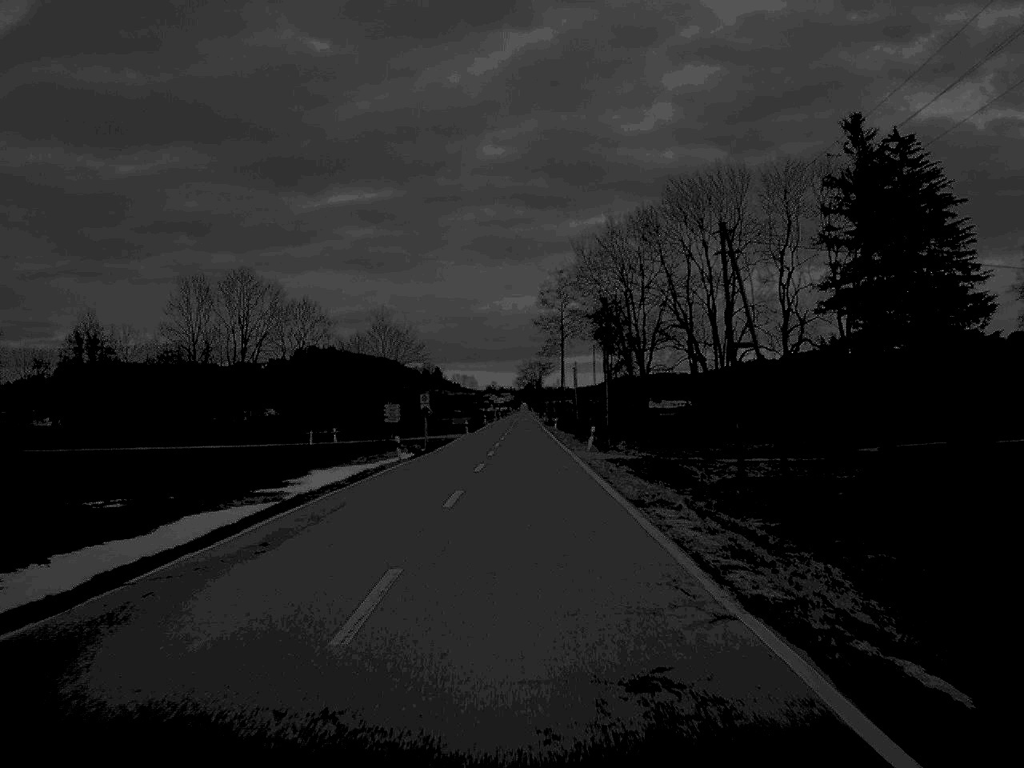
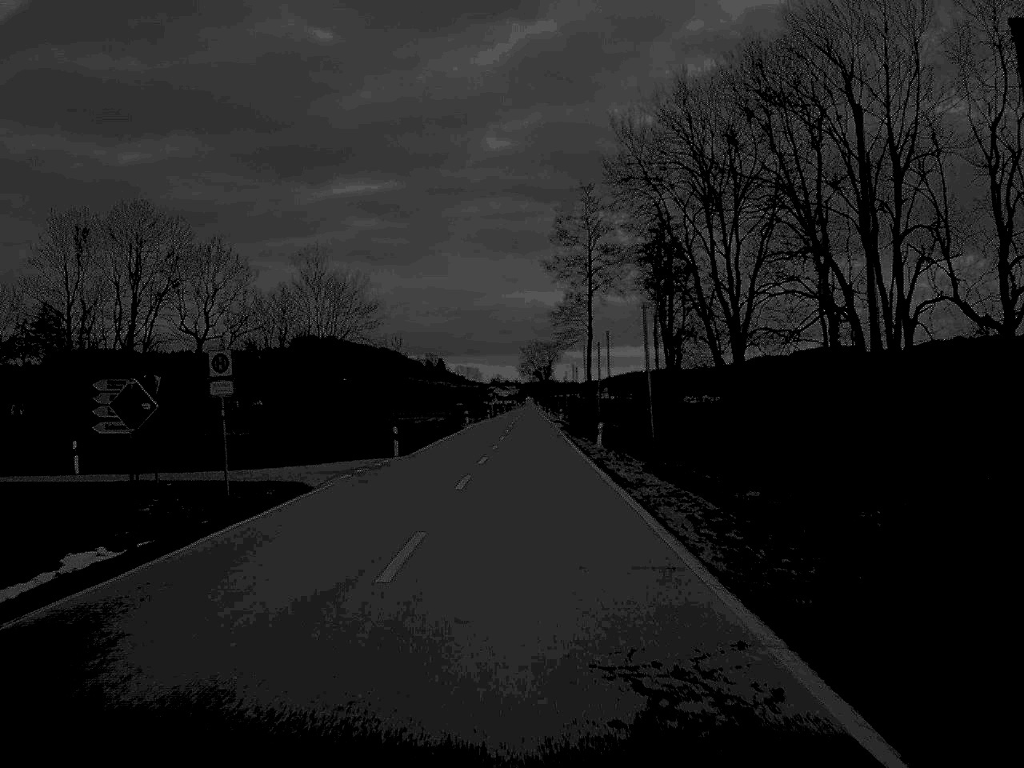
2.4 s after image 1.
(0.0, +58.0) m; 0°
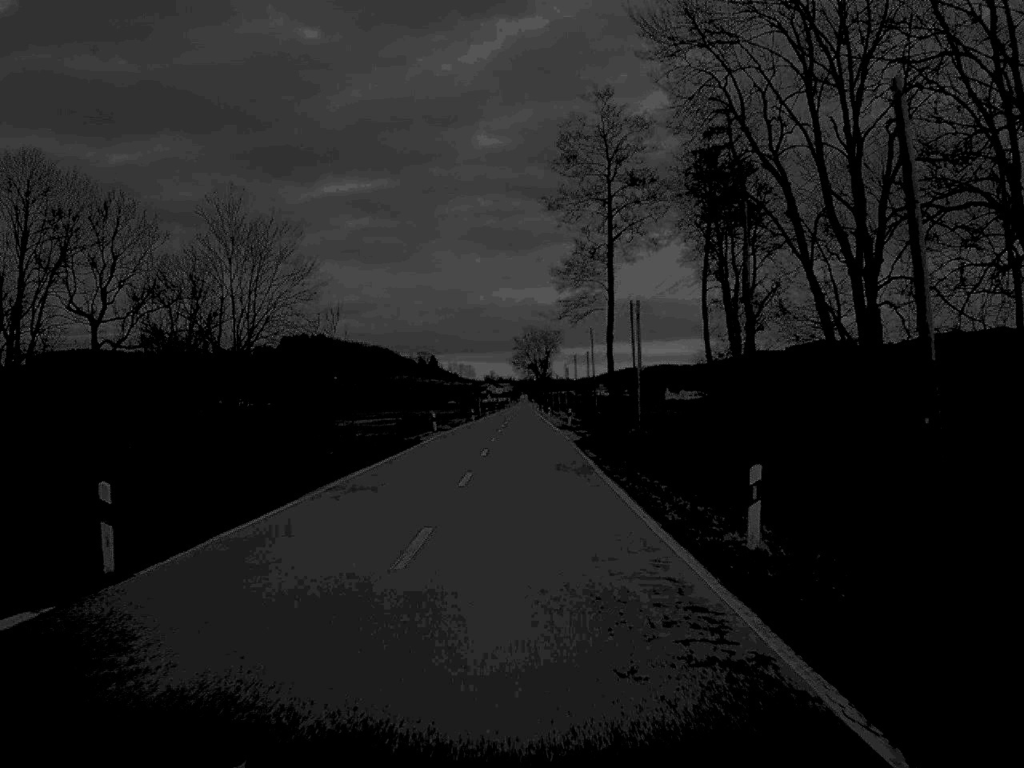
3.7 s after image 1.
(0.0, +31.0) m; 0°
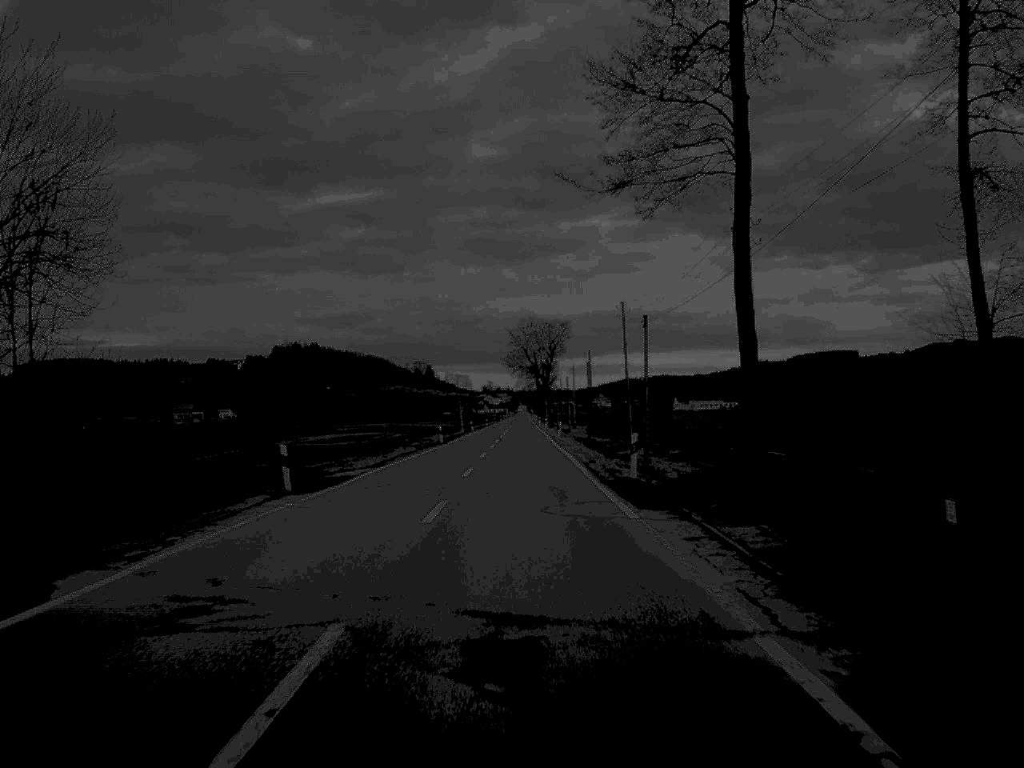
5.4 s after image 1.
(0.0, +43.2) m; 0°
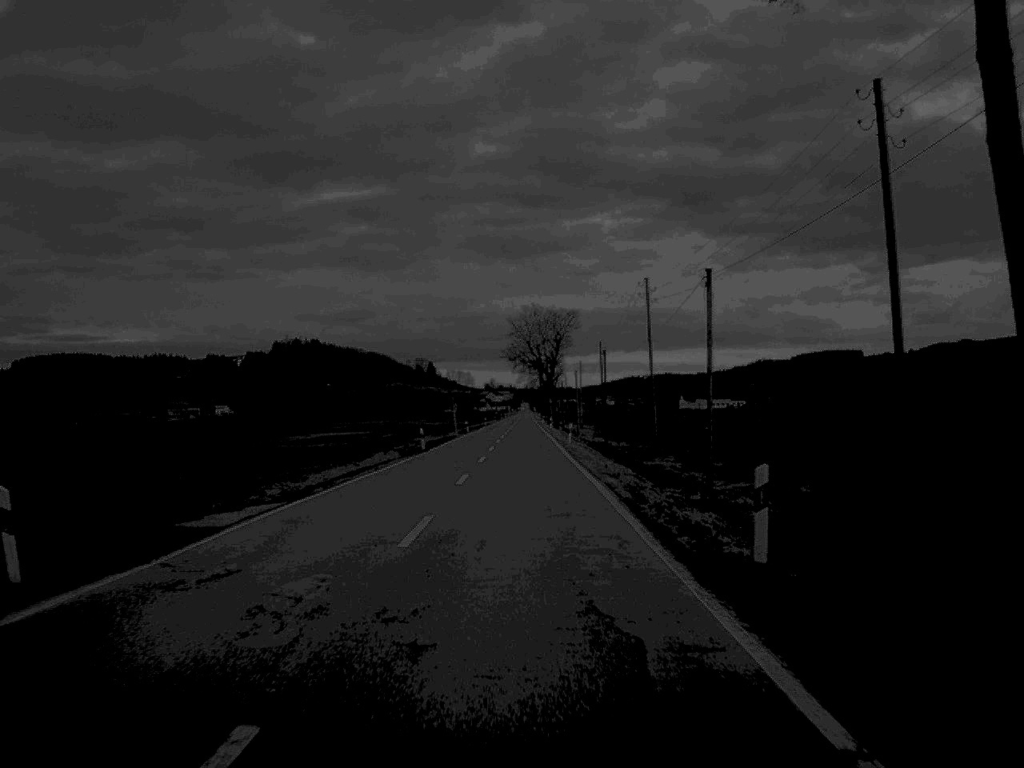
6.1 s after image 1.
(0.0, +15.0) m; 0°
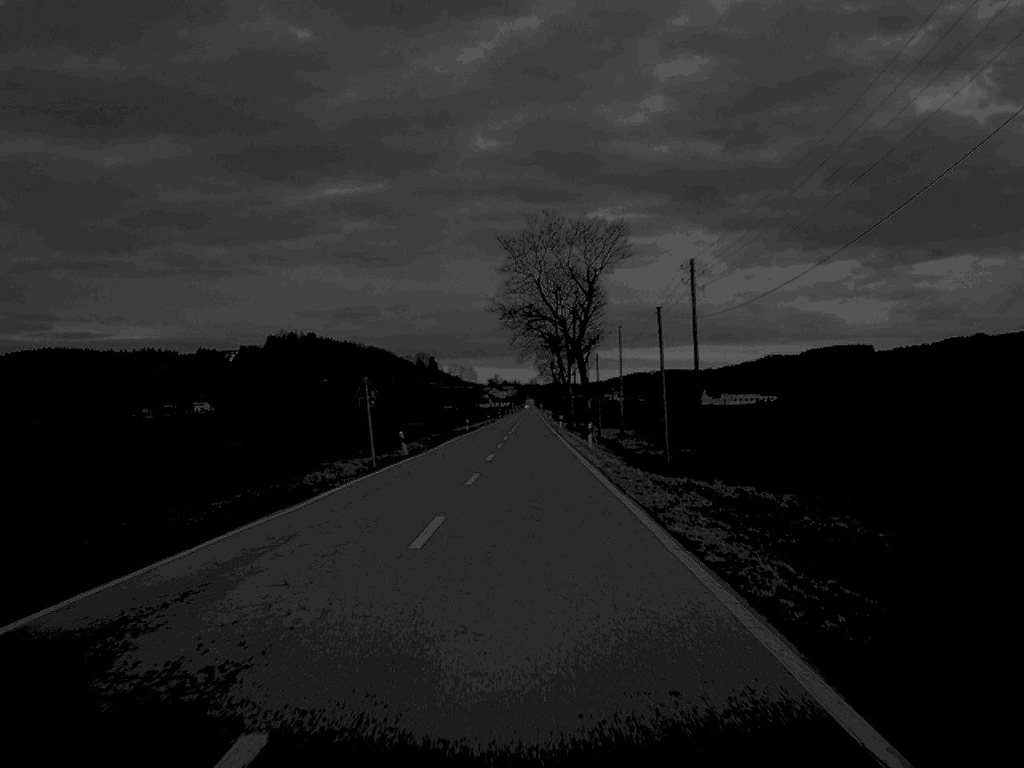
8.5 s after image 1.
(-0.1, +61.4) m; 0°
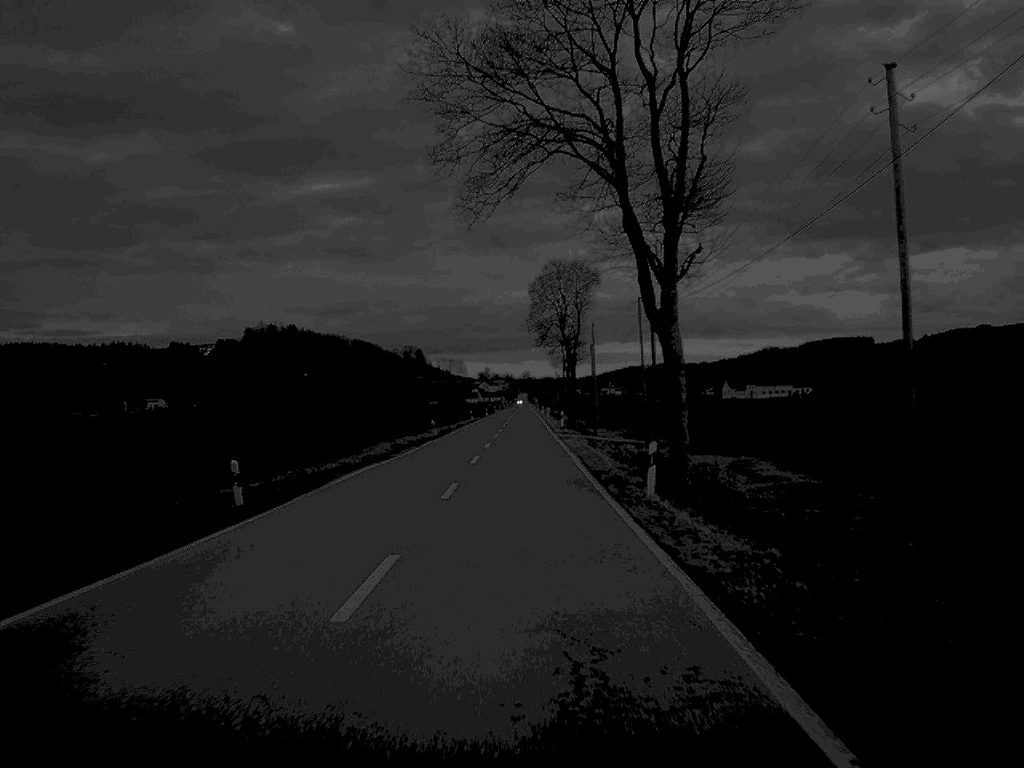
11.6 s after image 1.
(+0.4, +77.8) m; 0°
